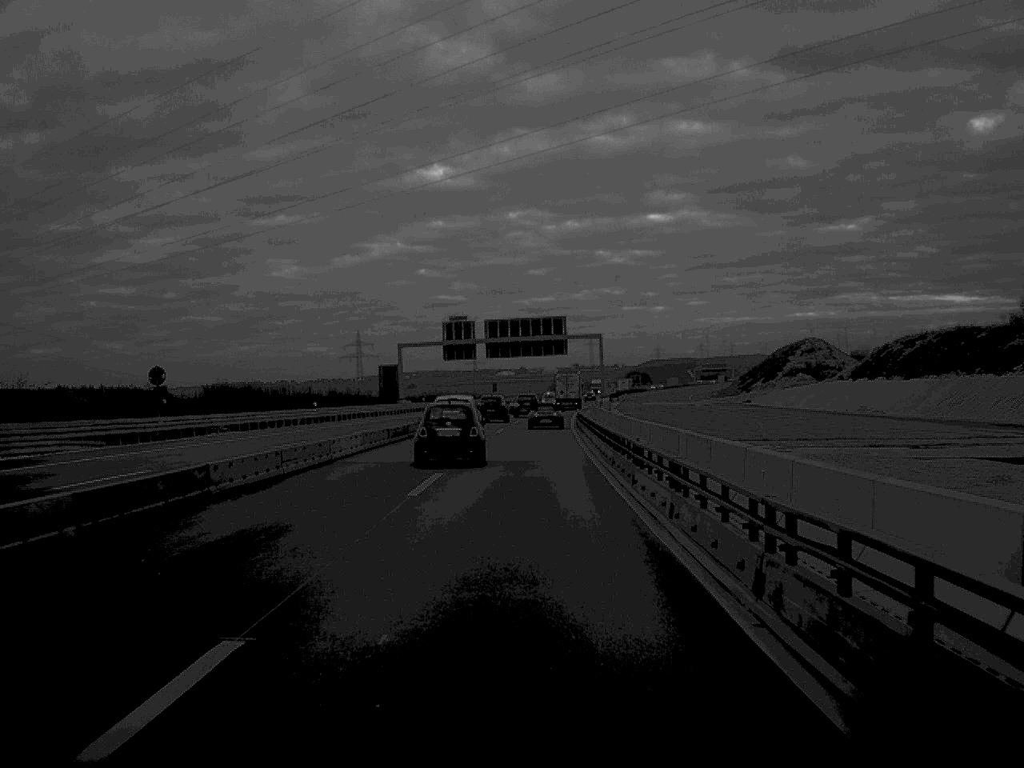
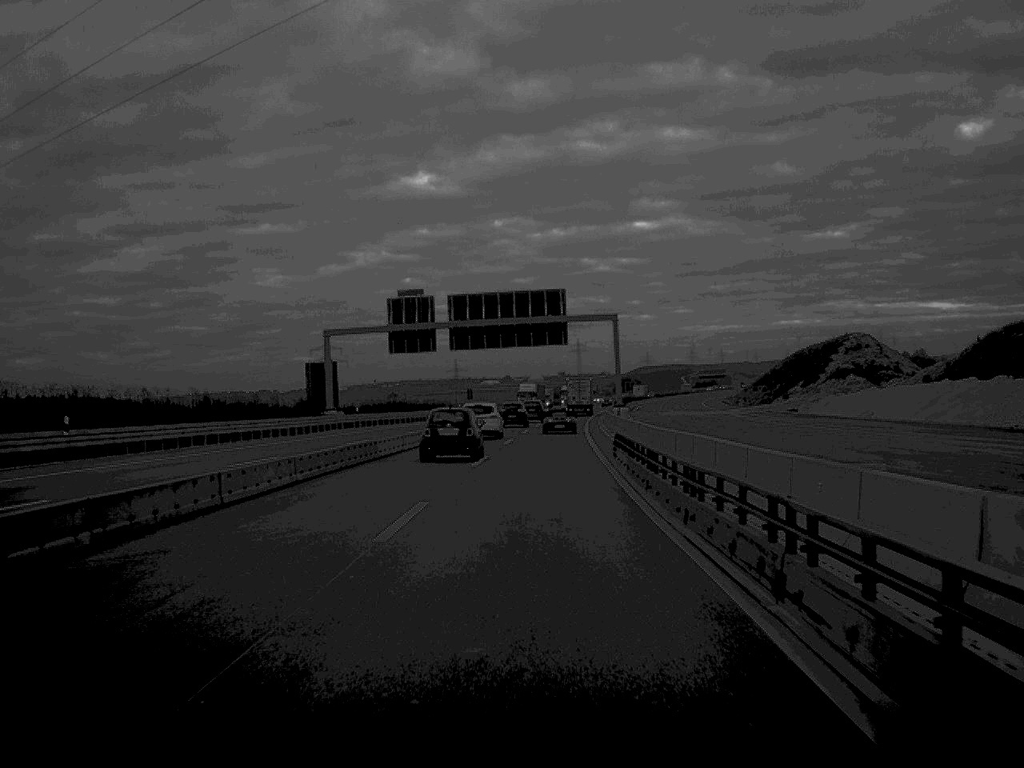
(+0.2, +42.1) m; +1°
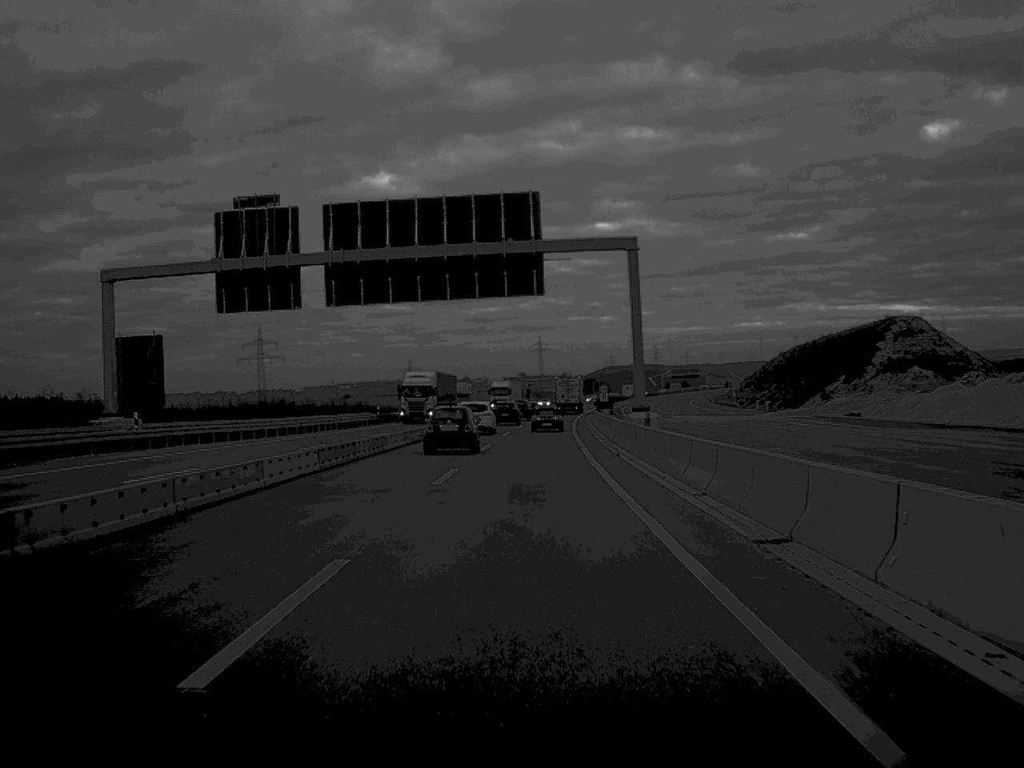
(+0.7, +43.9) m; +2°
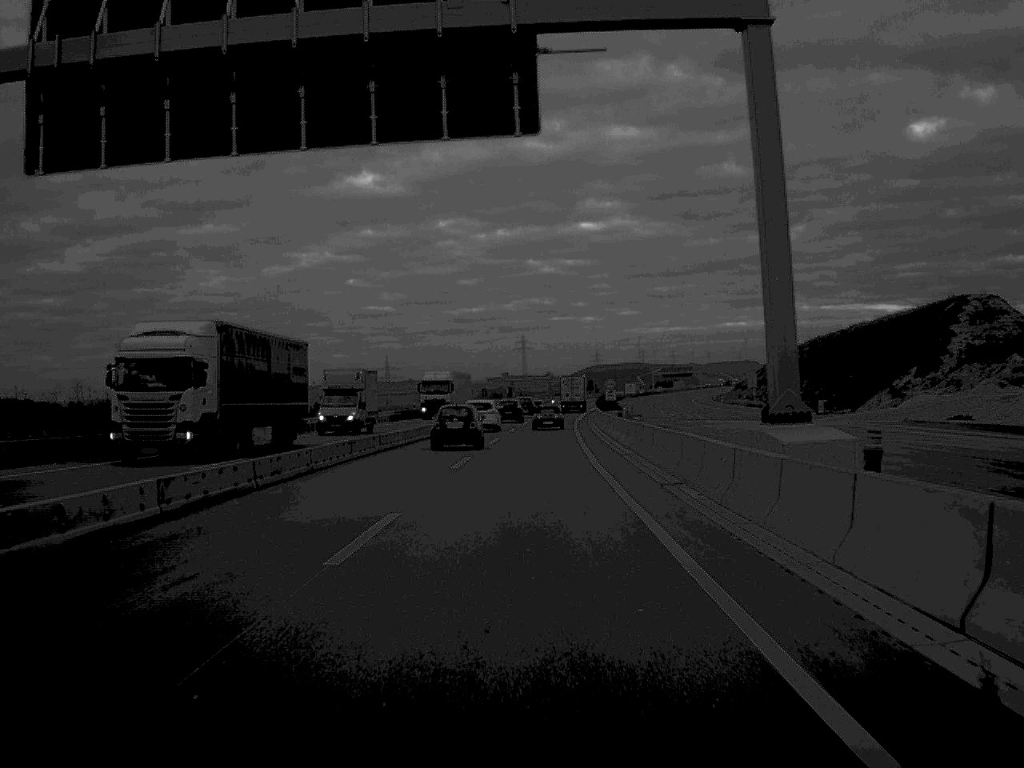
(+0.2, +30.5) m; +1°
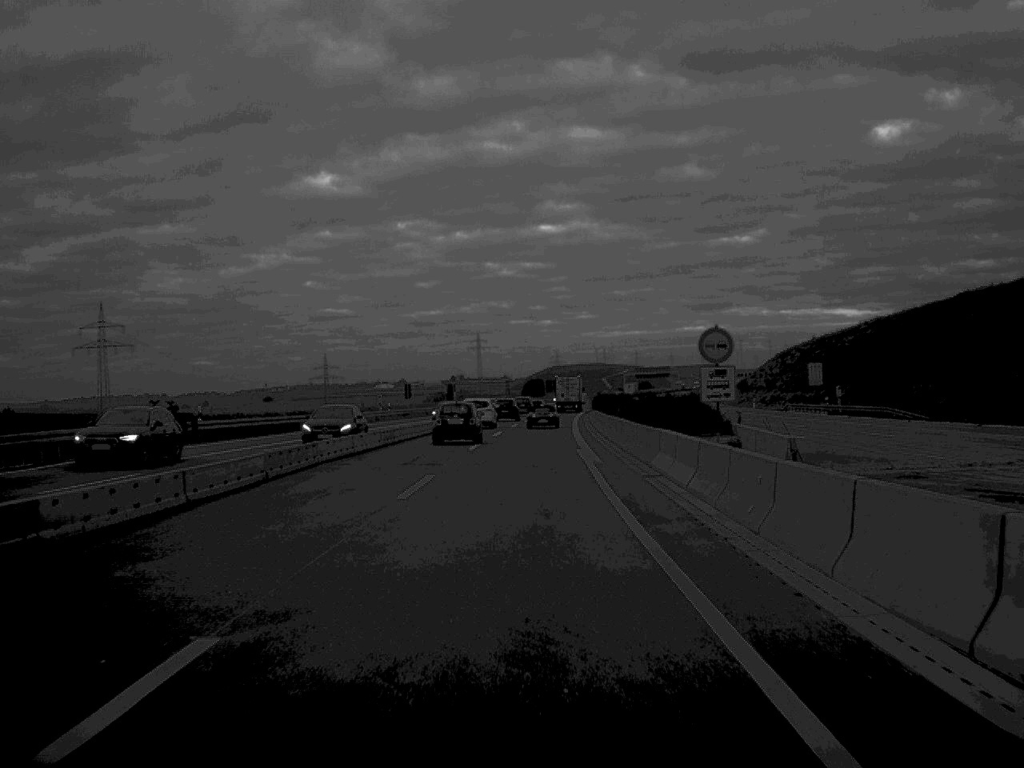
(+1.1, +63.9) m; +2°
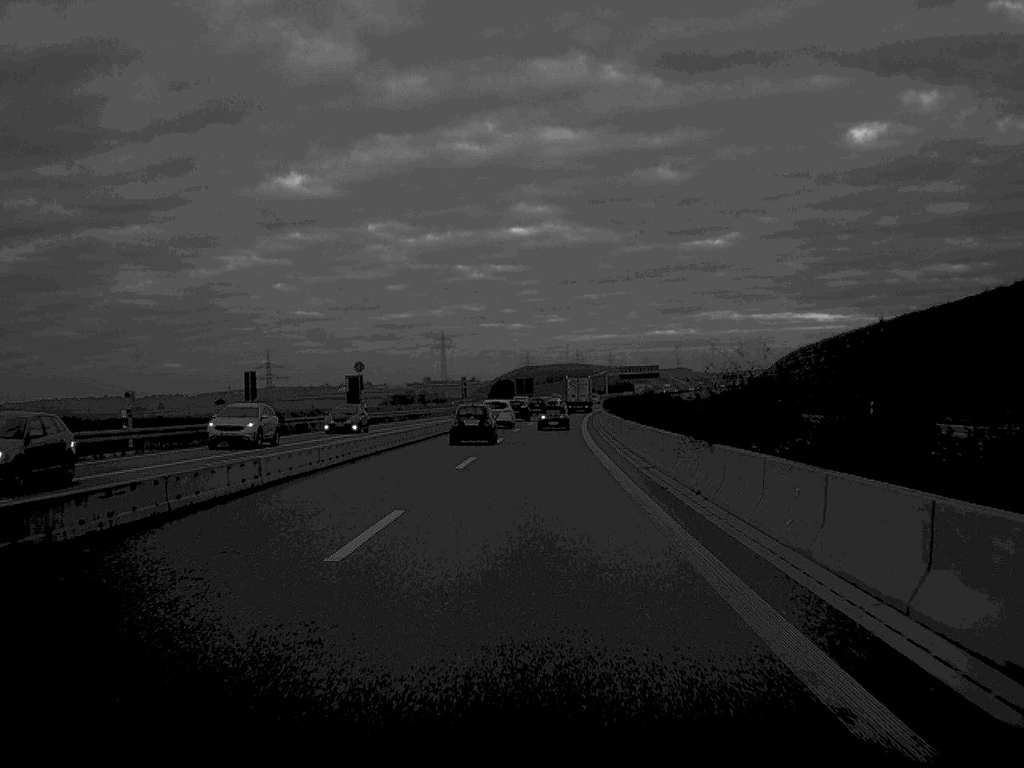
(+0.7, +61.5) m; +1°
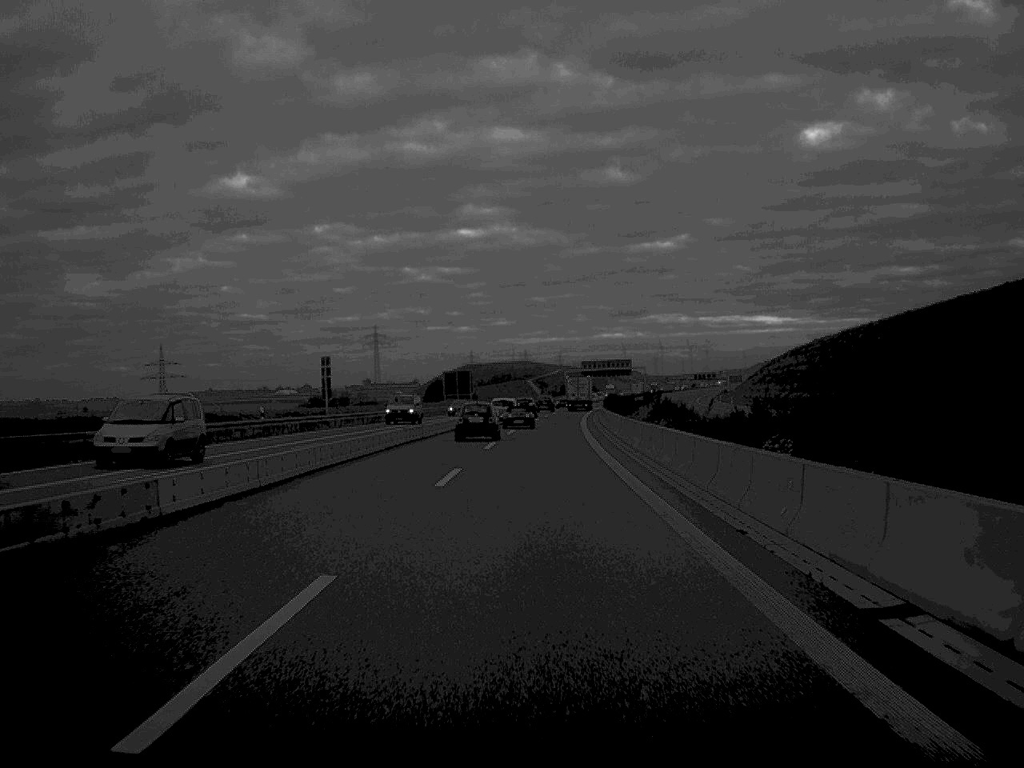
(+1.6, +78.7) m; +2°
